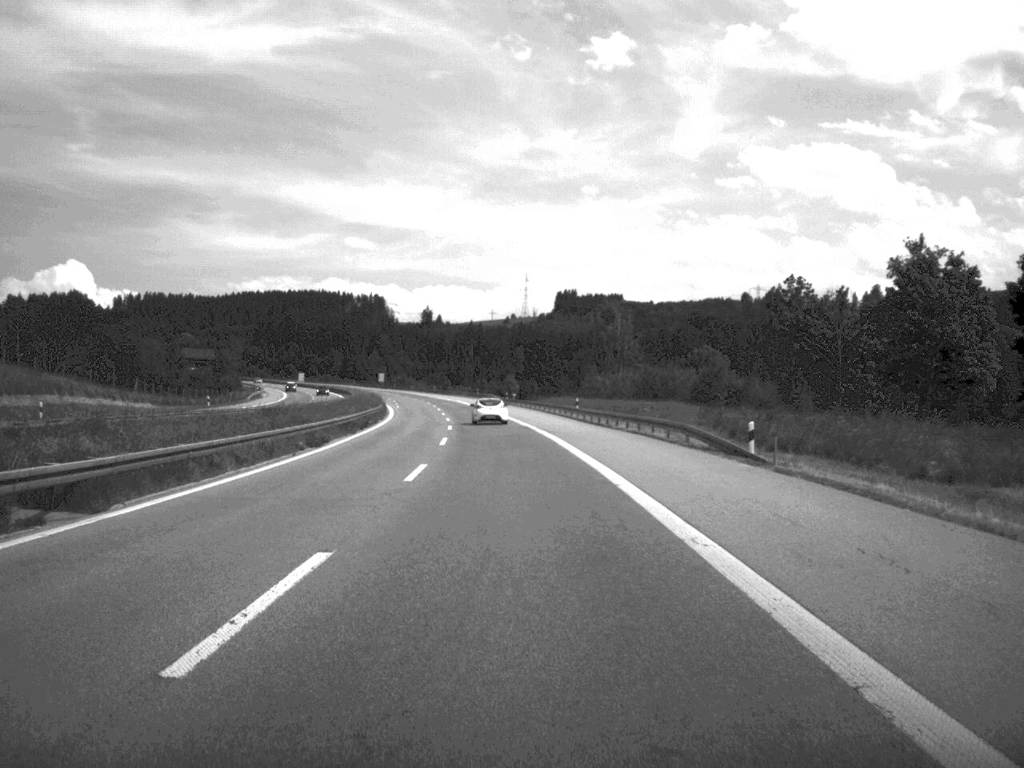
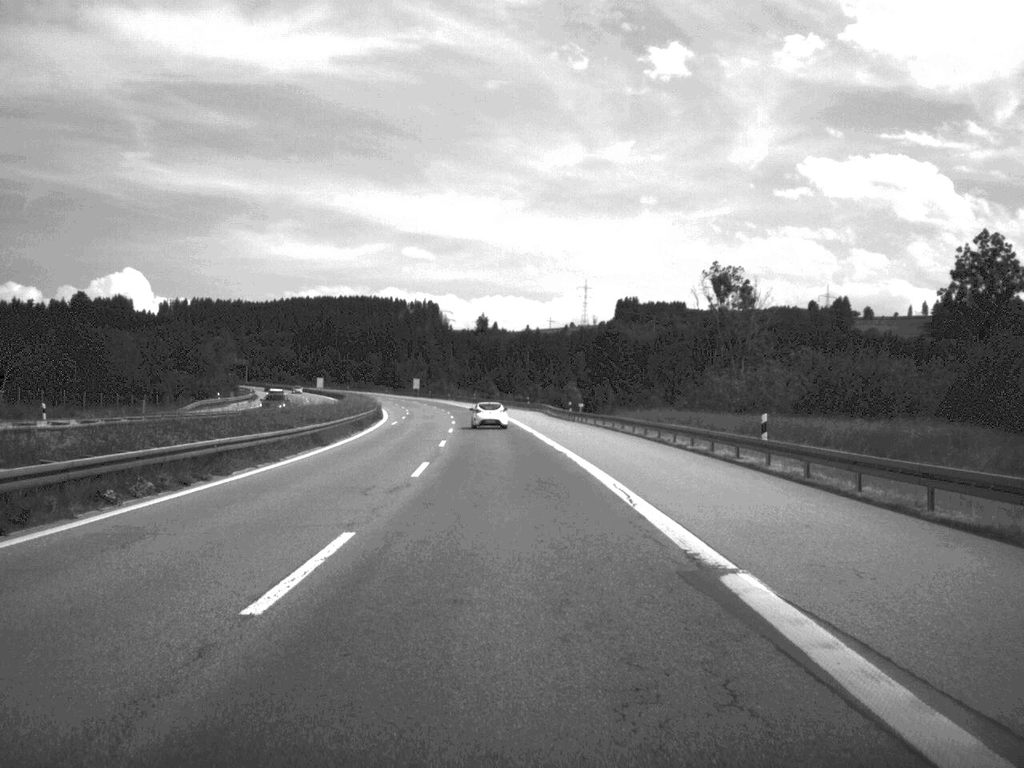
(-1.1, +49.7) m; -3°
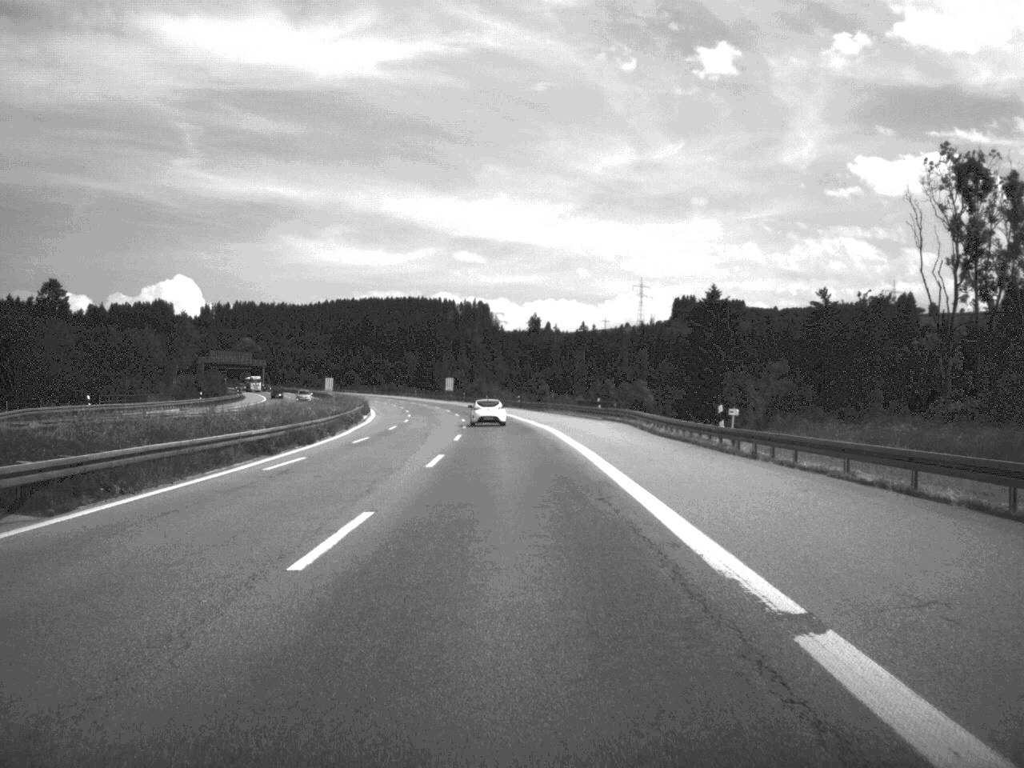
(-1.1, +49.4) m; -2°
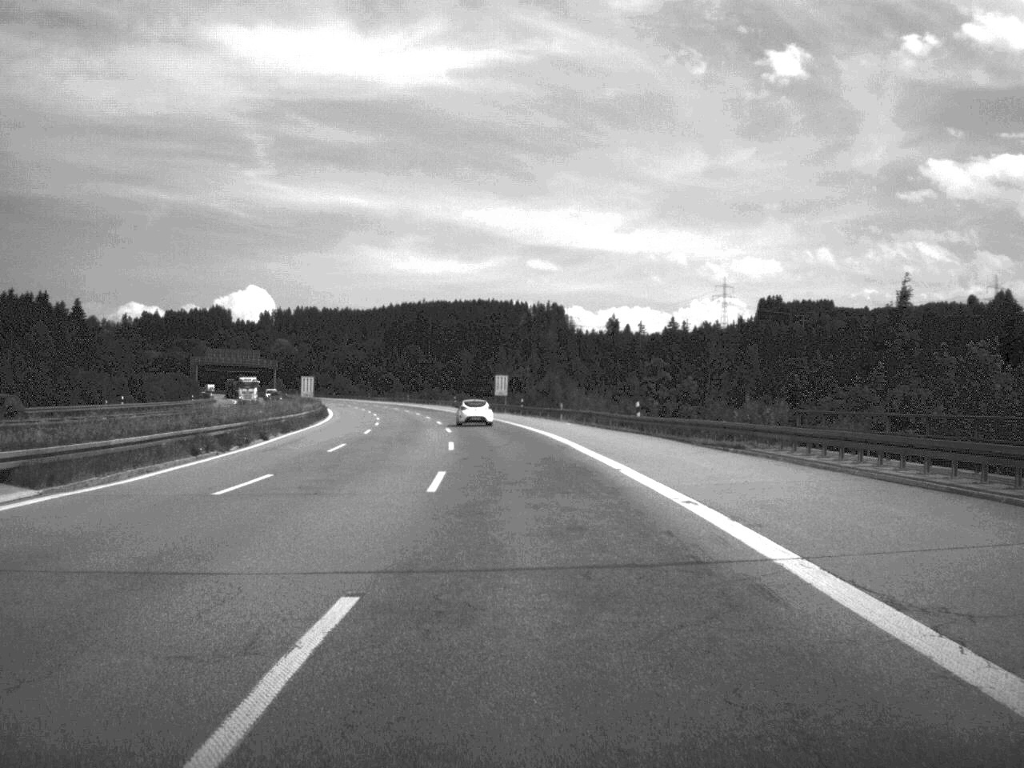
(-2.3, +76.0) m; -3°
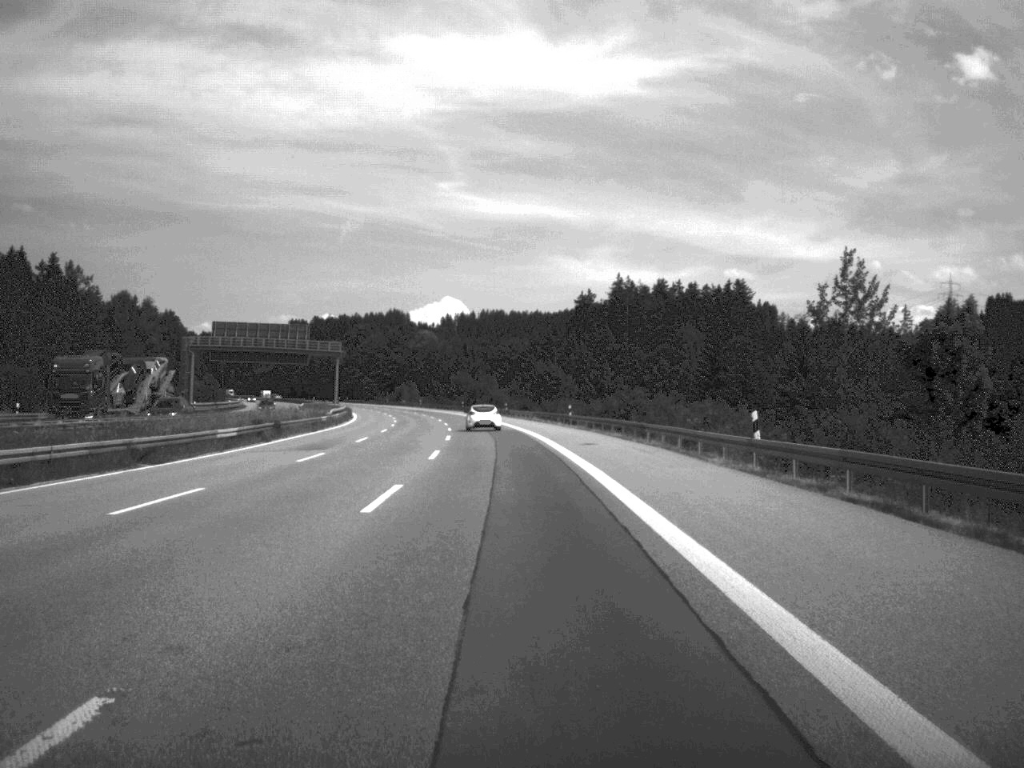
(-9.5, +124.1) m; -9°
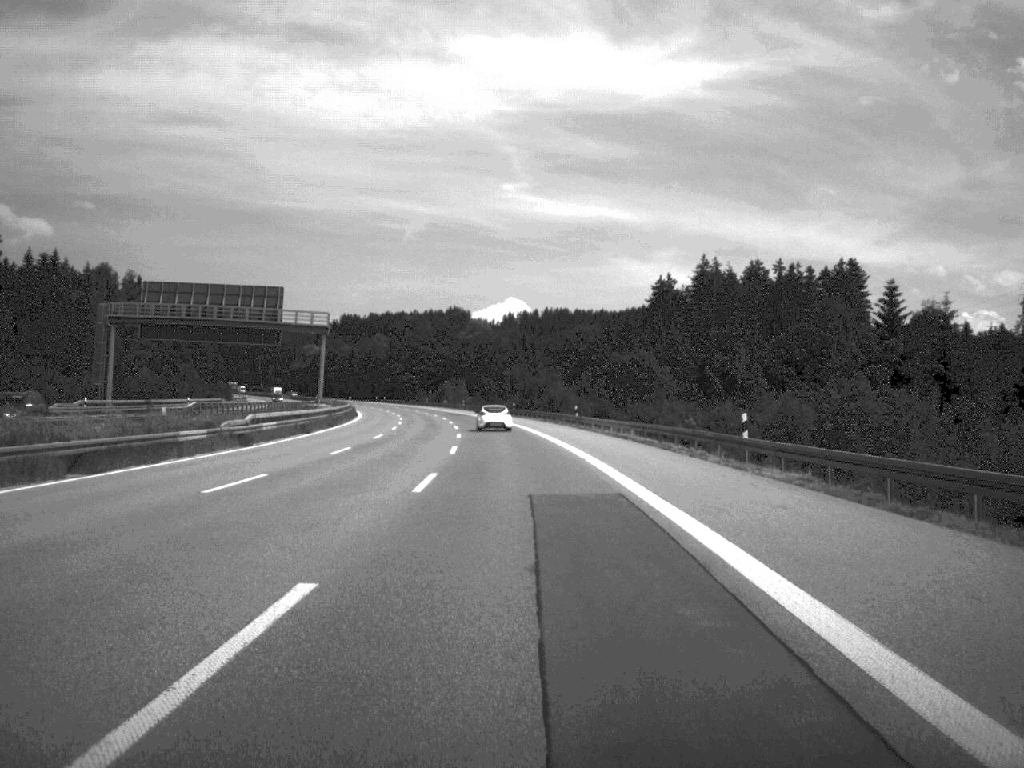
(-1.2, +47.8) m; -3°
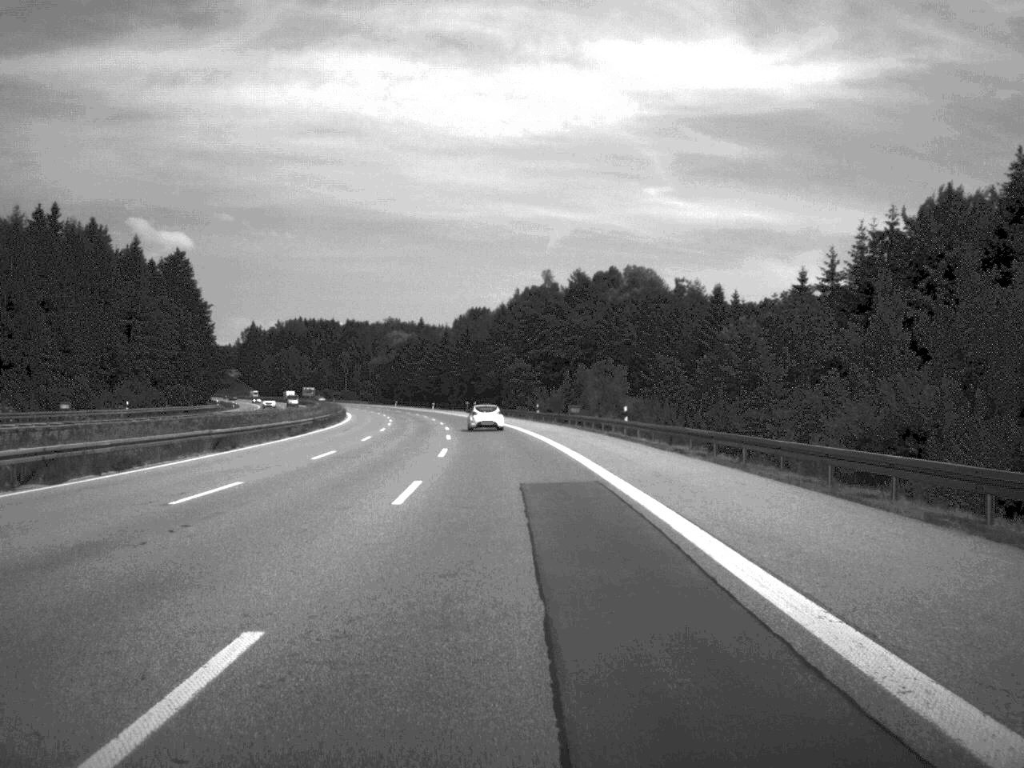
(-6.7, +122.4) m; -7°
